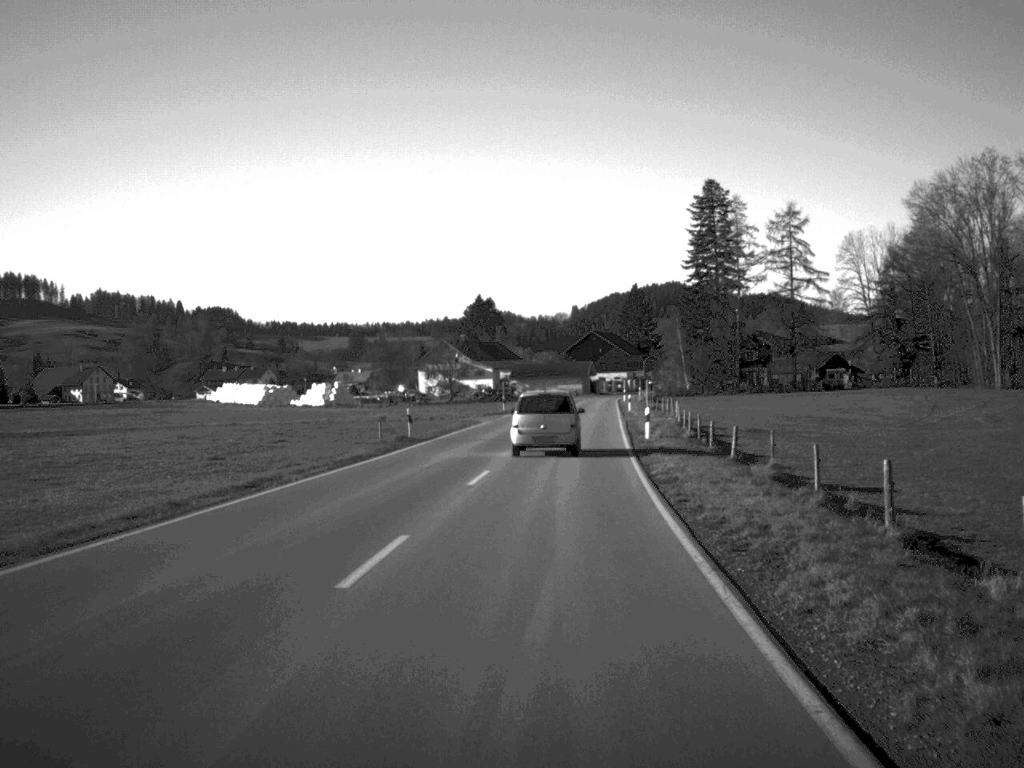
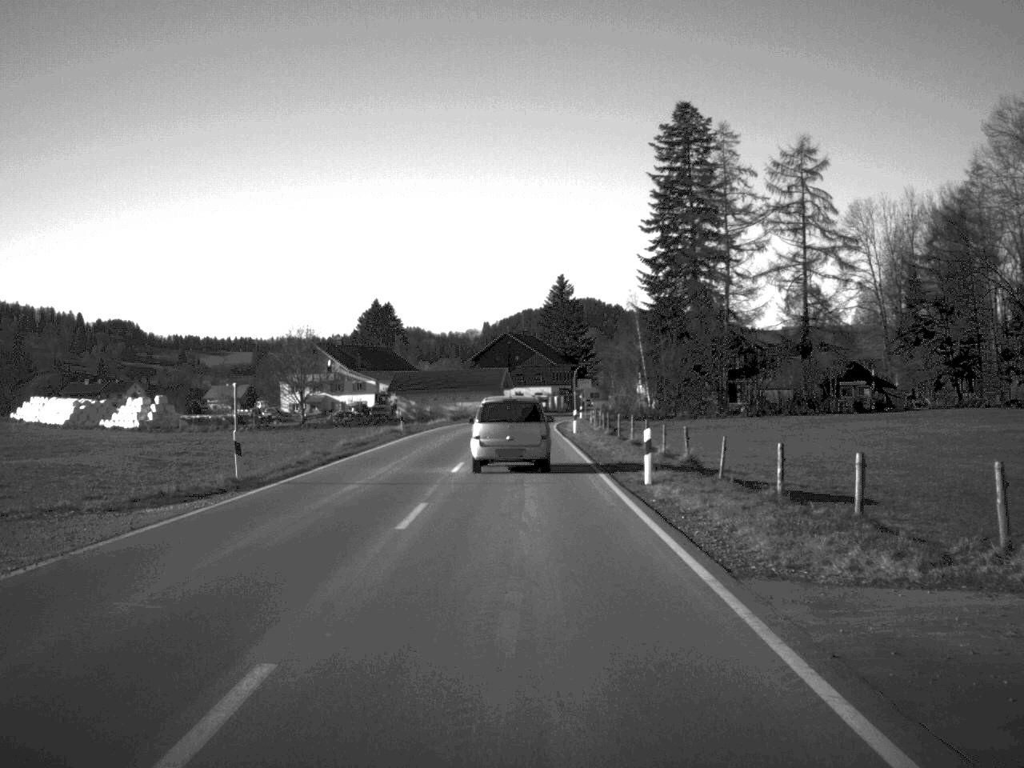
(+2.3, +54.2) m; +4°
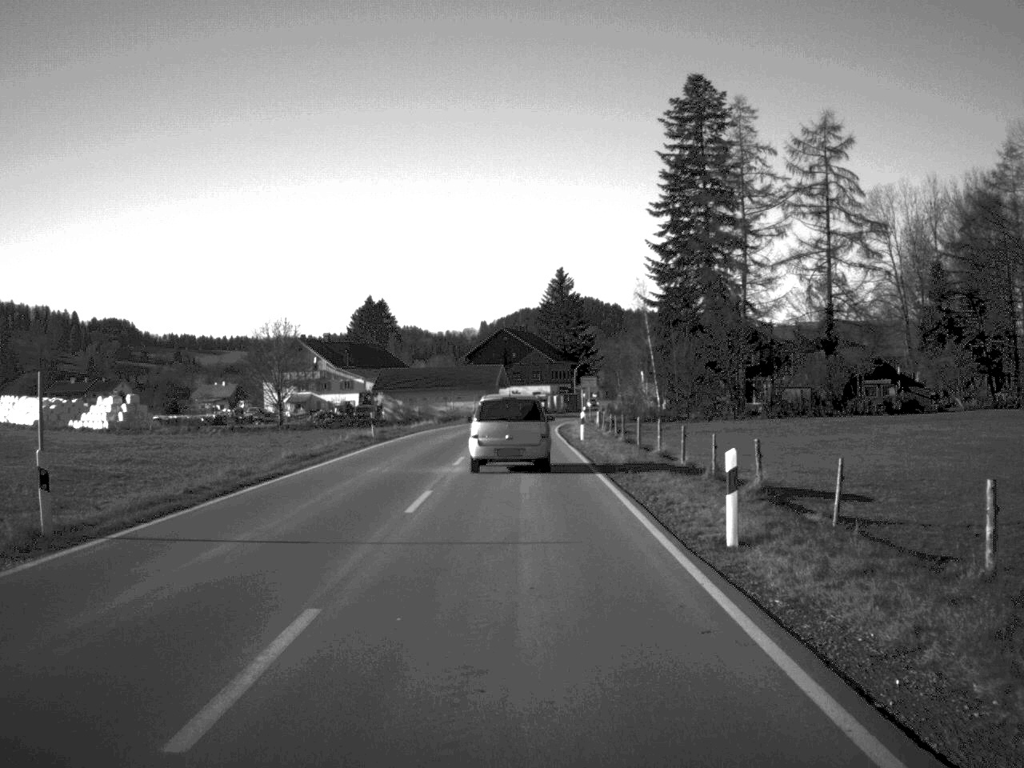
(0.0, +9.9) m; 0°
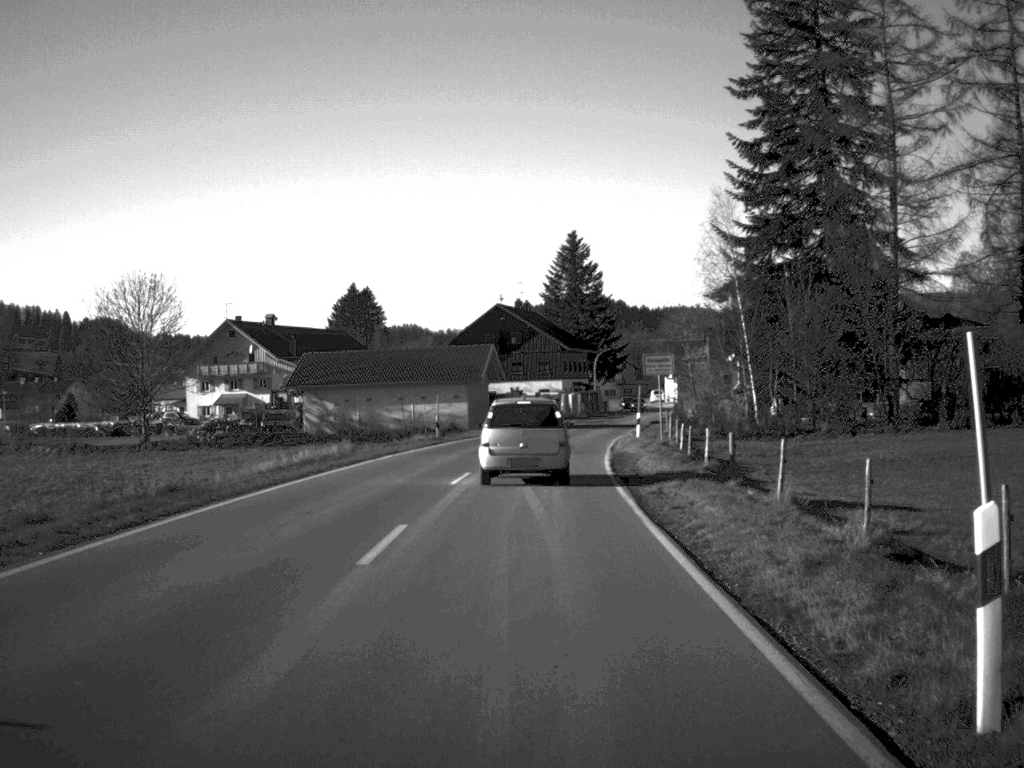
(-0.1, +41.0) m; 0°
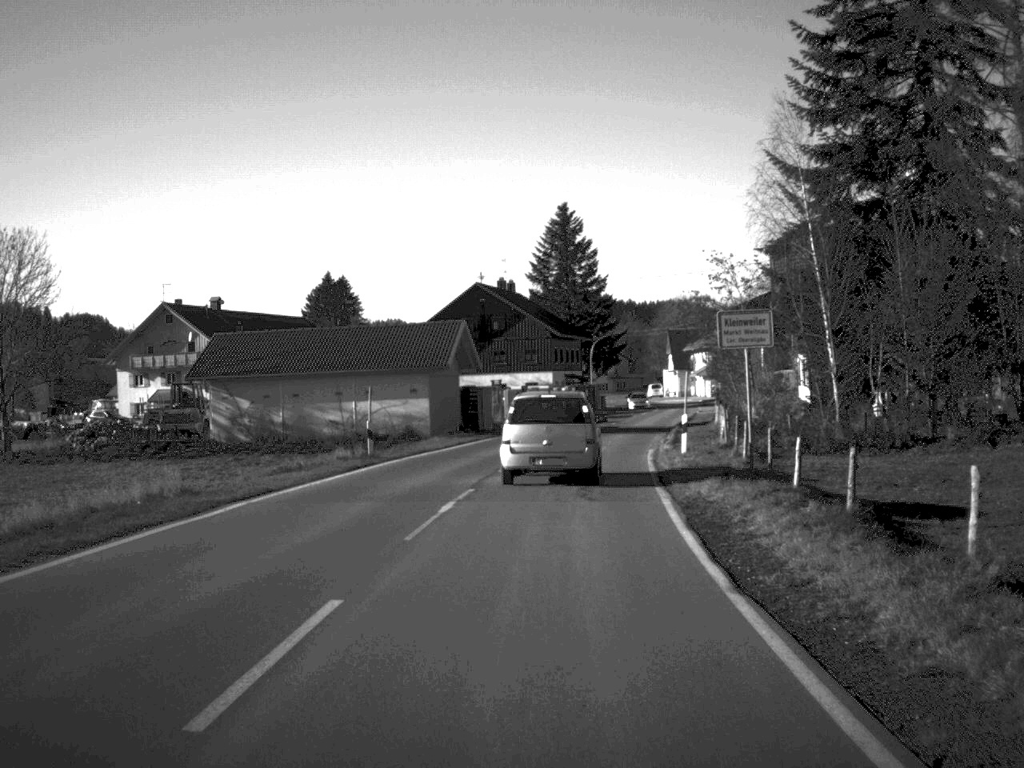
(+0.1, +18.1) m; +1°
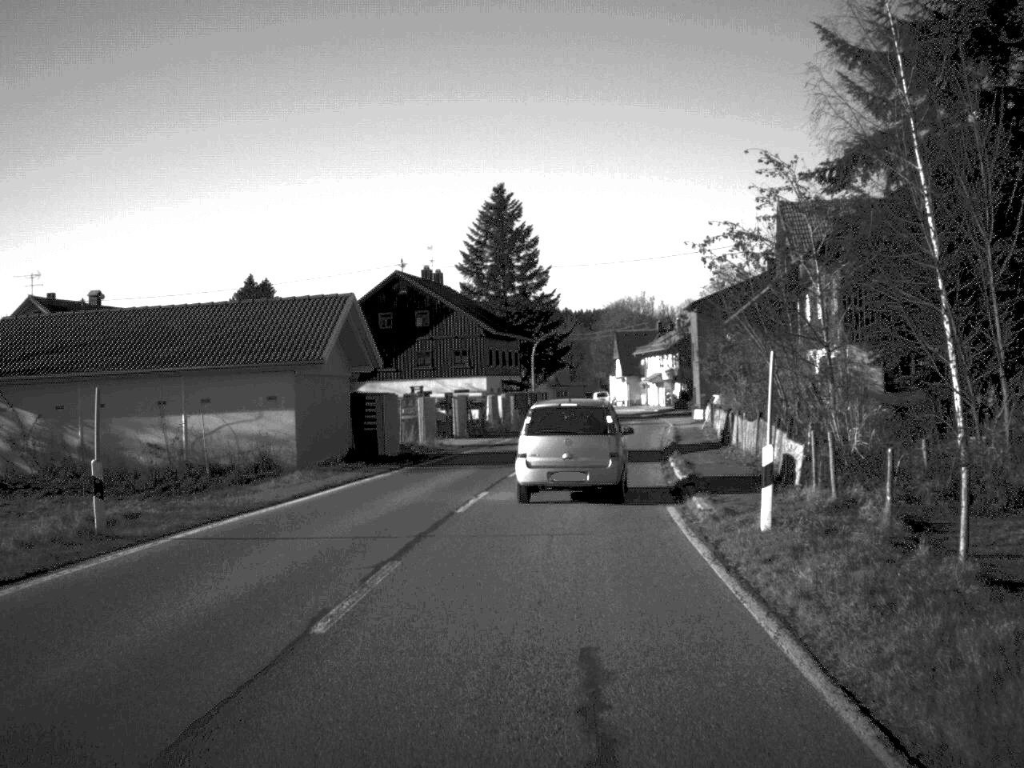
(+0.4, +17.1) m; +3°
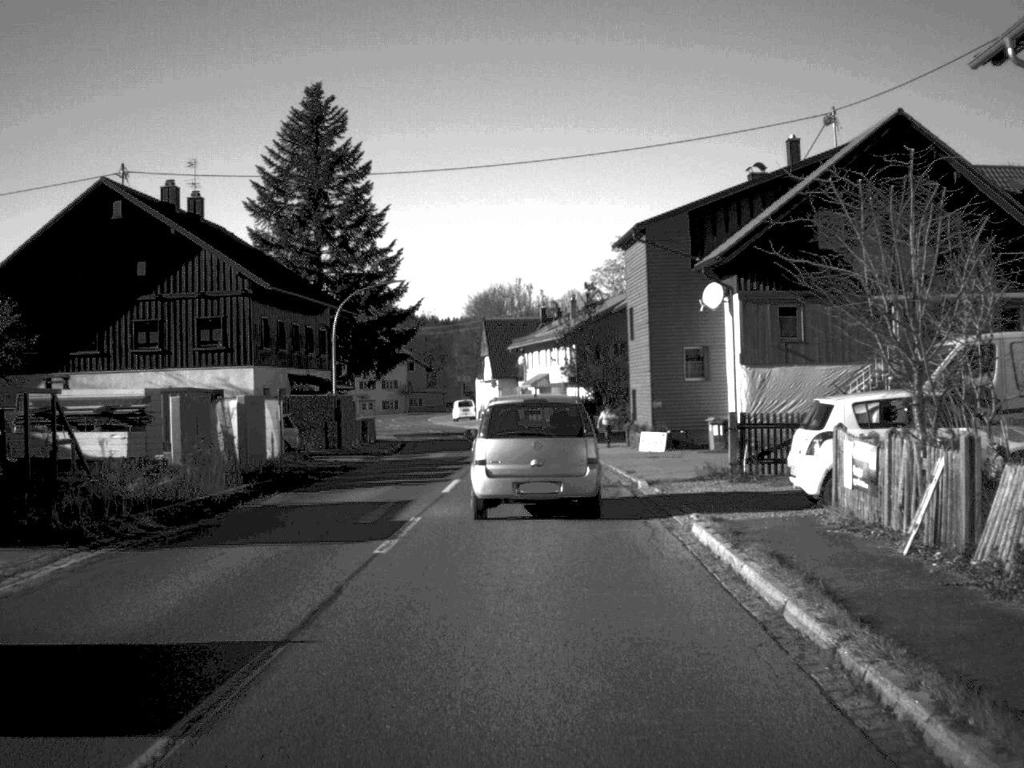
(+2.4, +39.4) m; +6°
